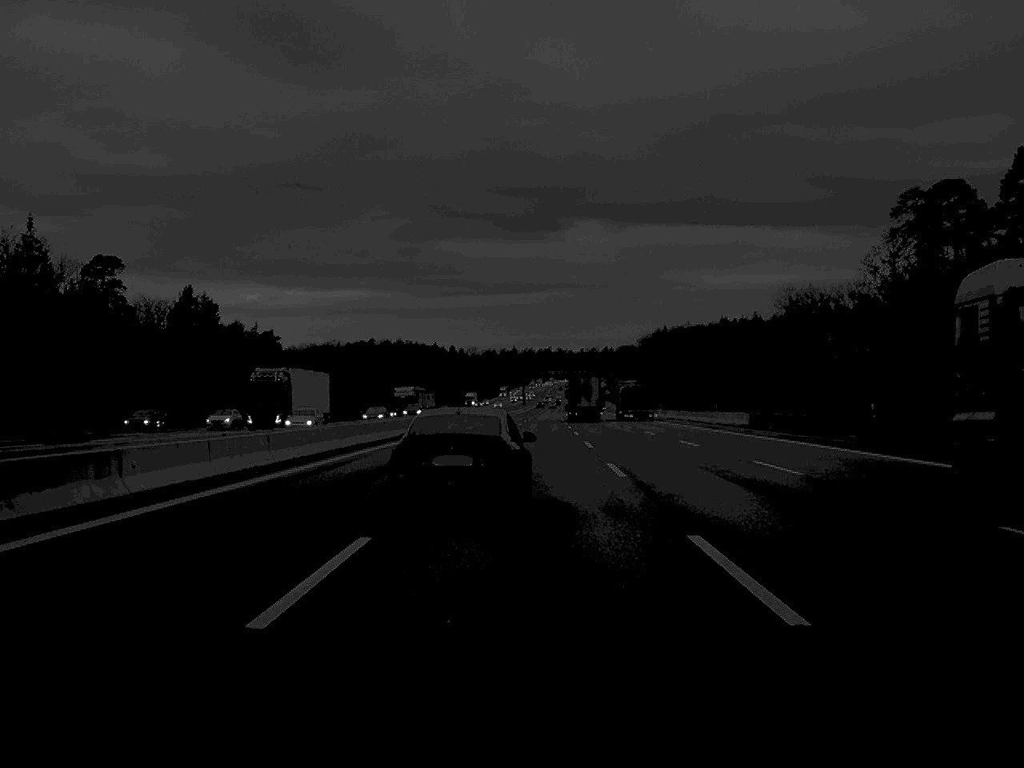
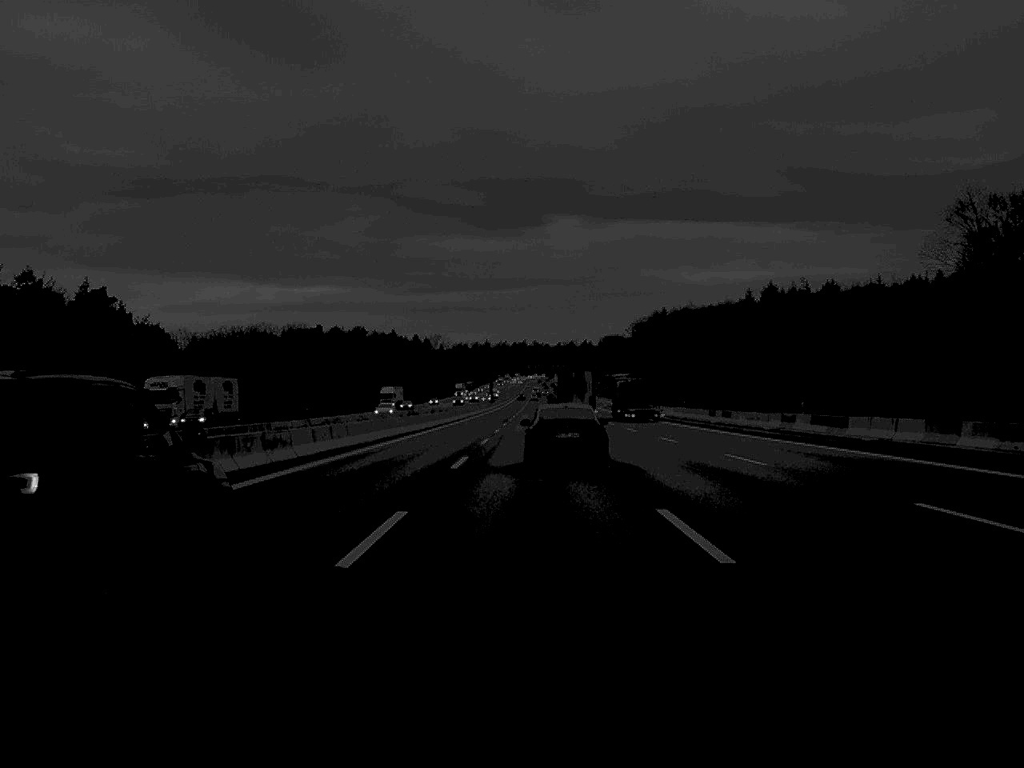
(+0.9, +86.3) m; +1°
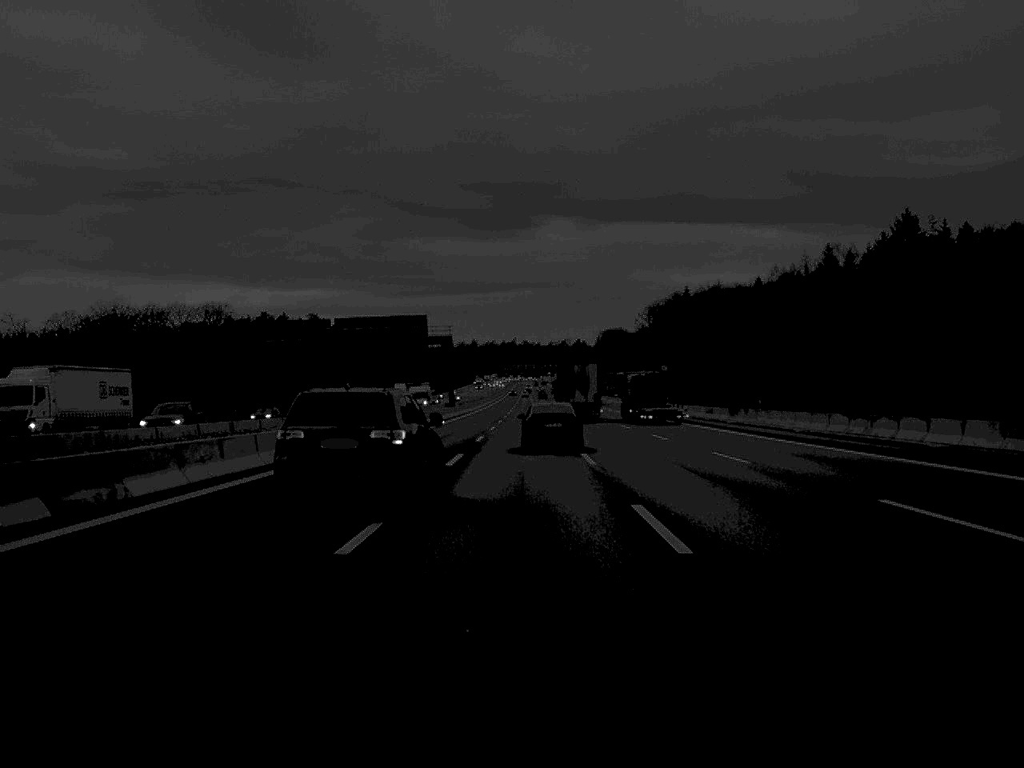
(+0.4, +88.6) m; 0°
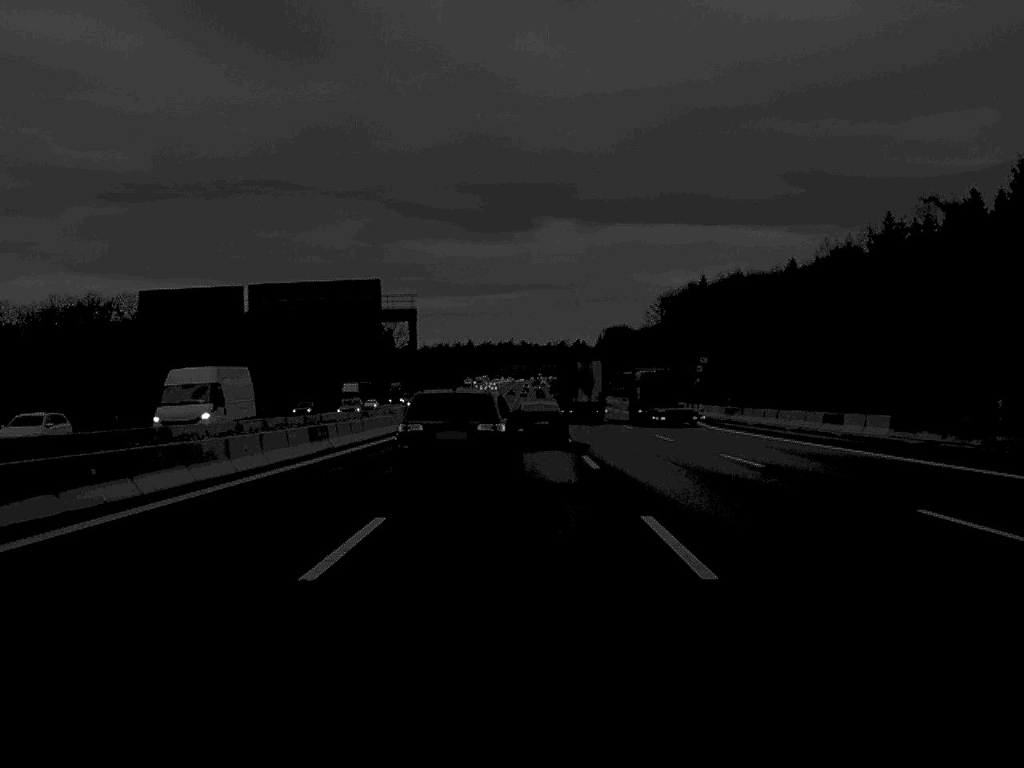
(0.0, +37.8) m; 0°
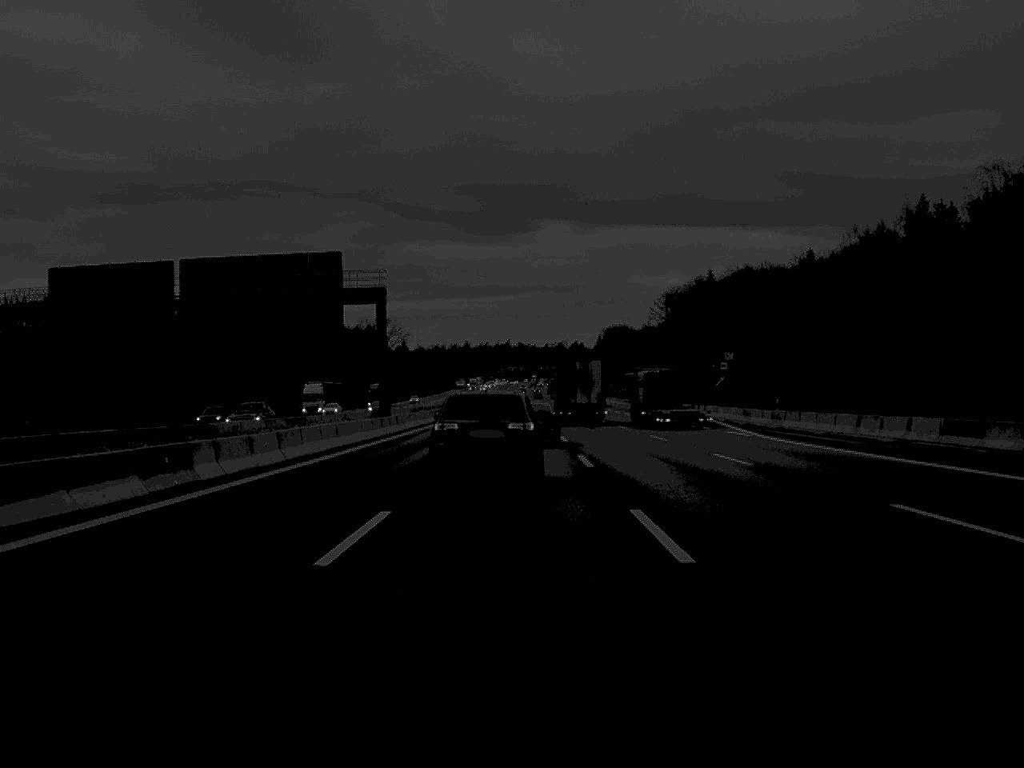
(0.0, +16.8) m; 0°
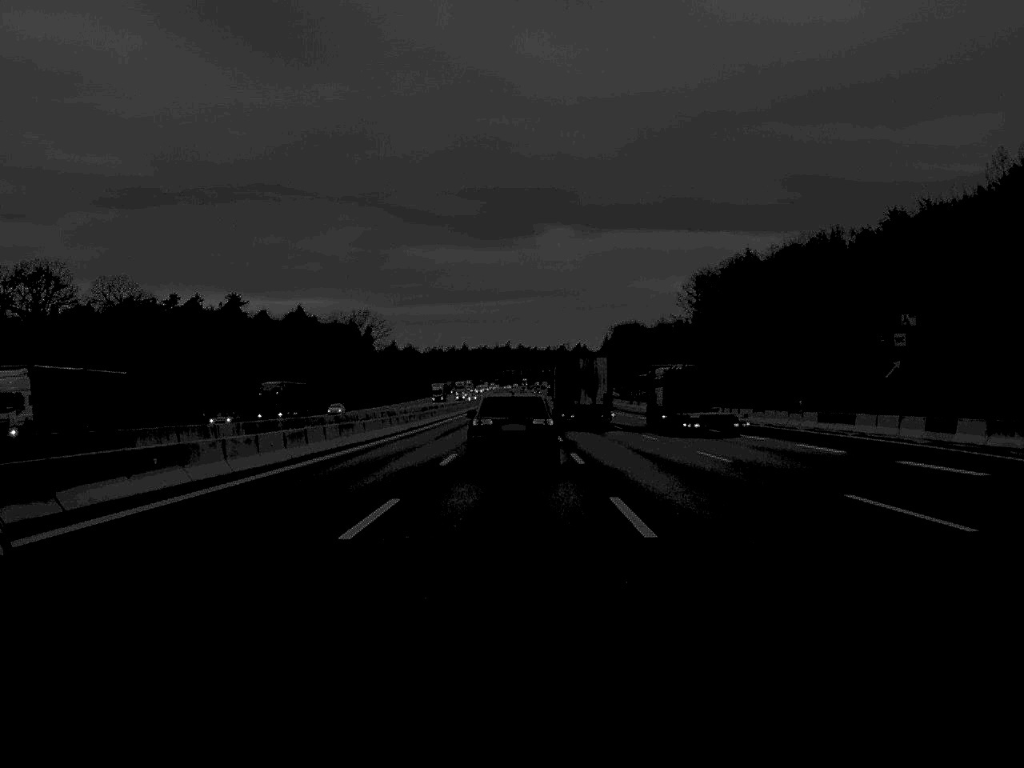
(0.0, +51.4) m; 0°
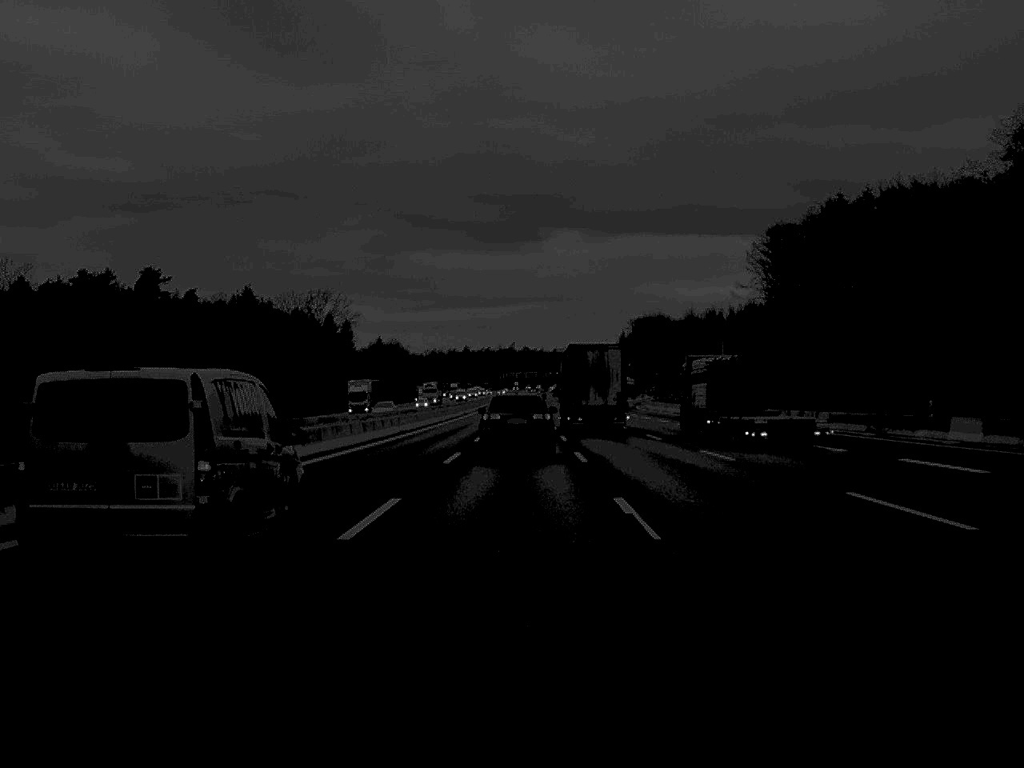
(-0.1, +71.5) m; 0°
